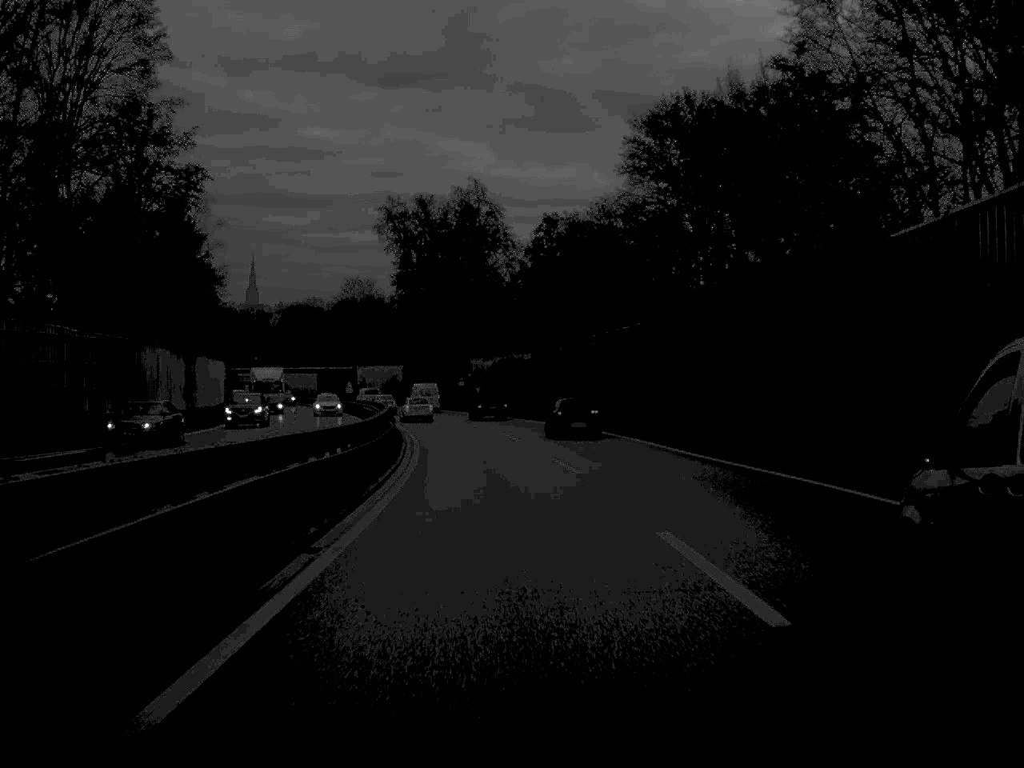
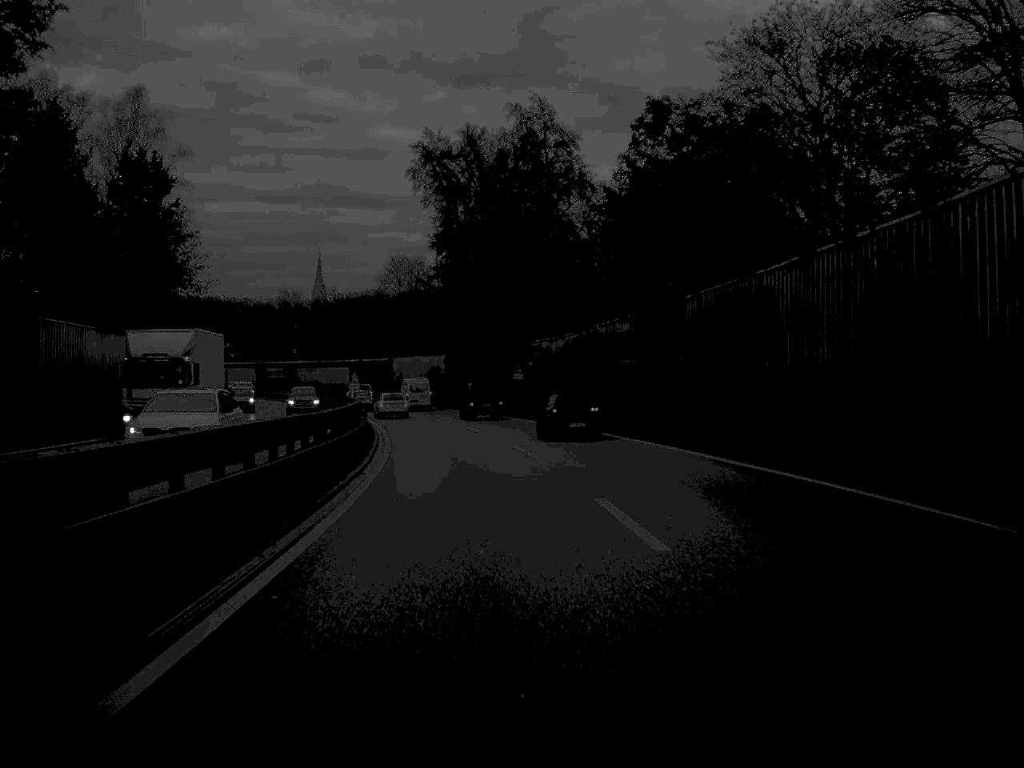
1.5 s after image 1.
(-0.8, +31.9) m; -3°
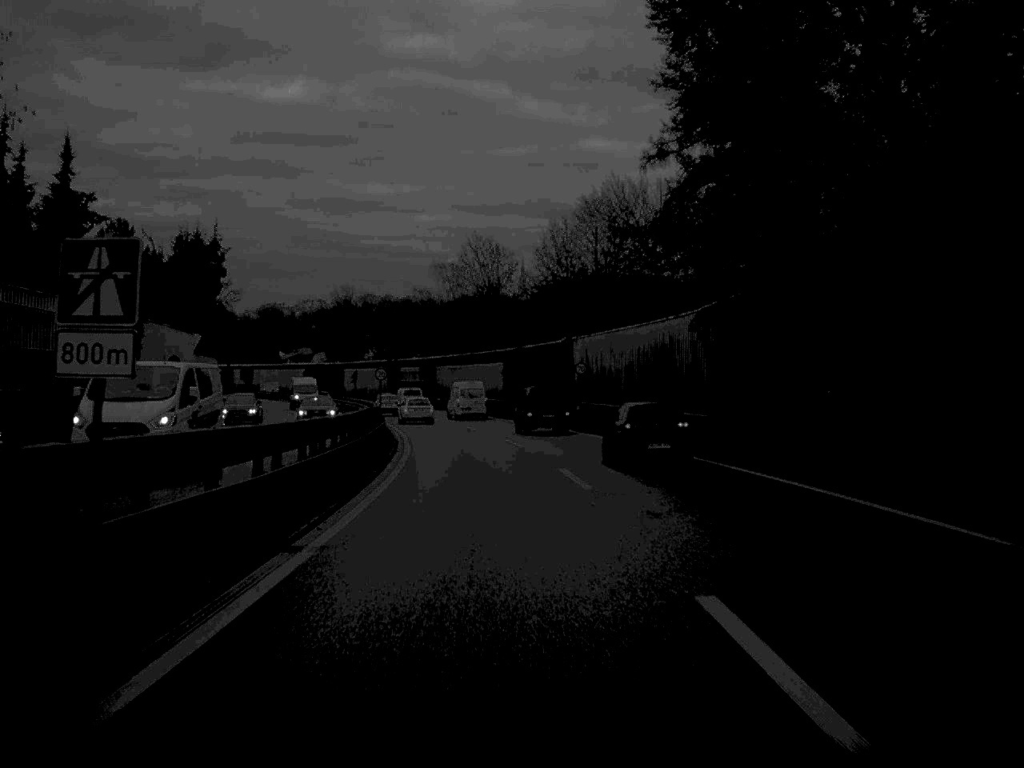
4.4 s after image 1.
(-5.0, +61.9) m; -9°
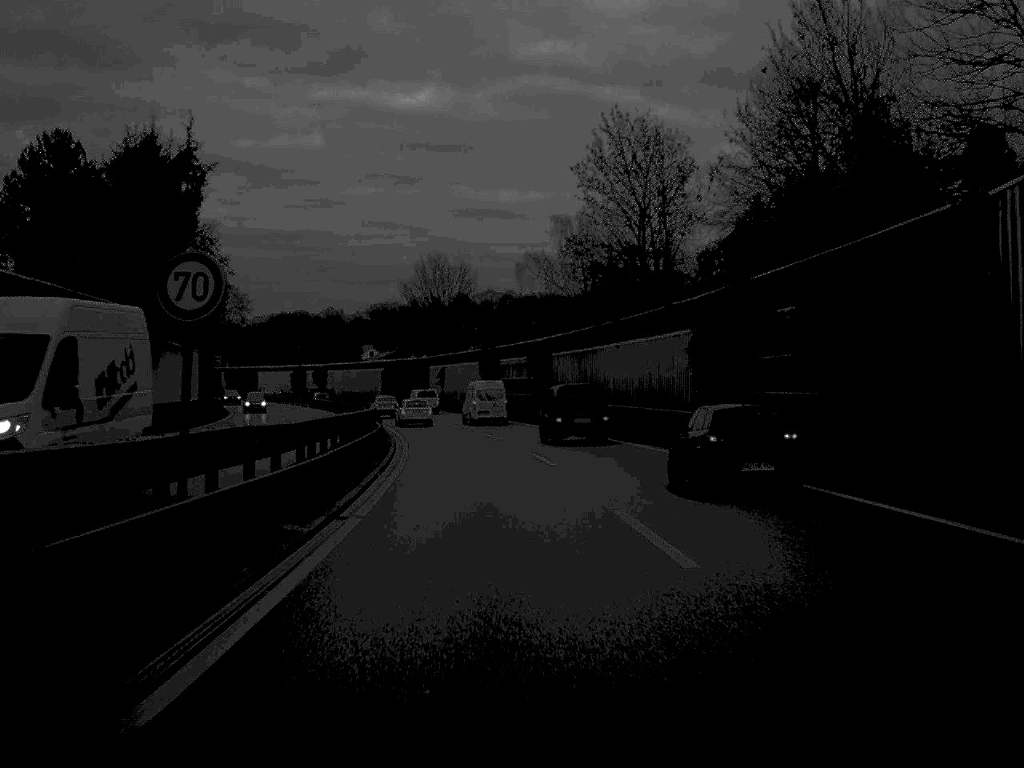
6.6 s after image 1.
(-2.3, +45.3) m; -6°
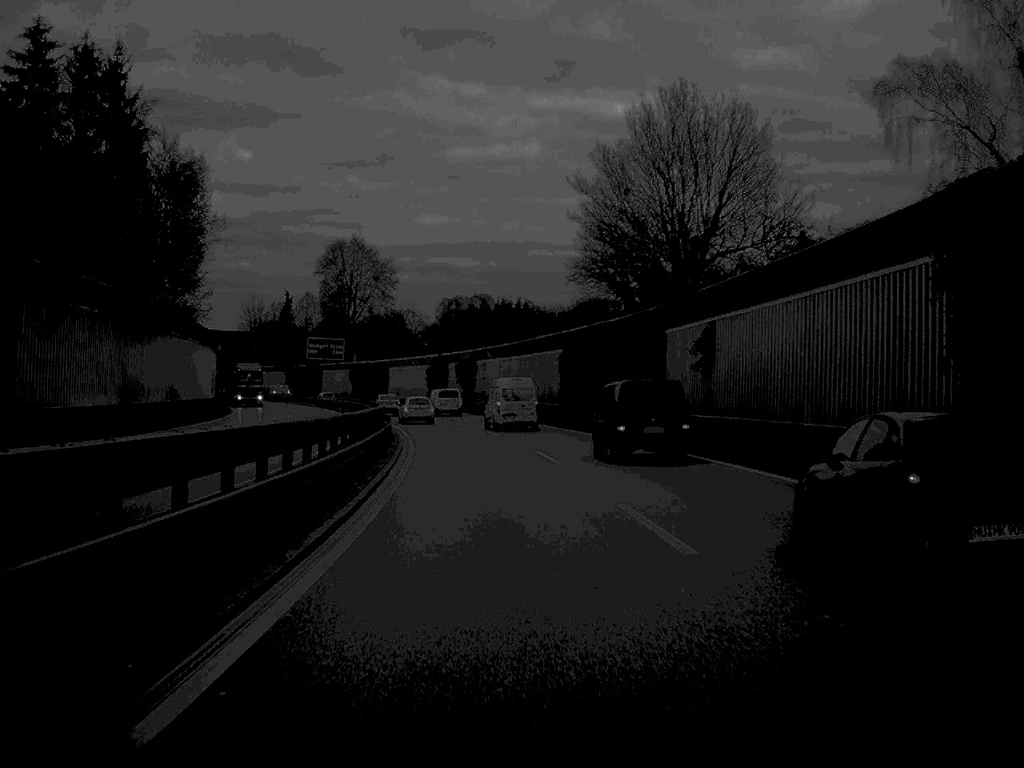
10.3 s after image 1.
(-5.9, +70.0) m; -9°
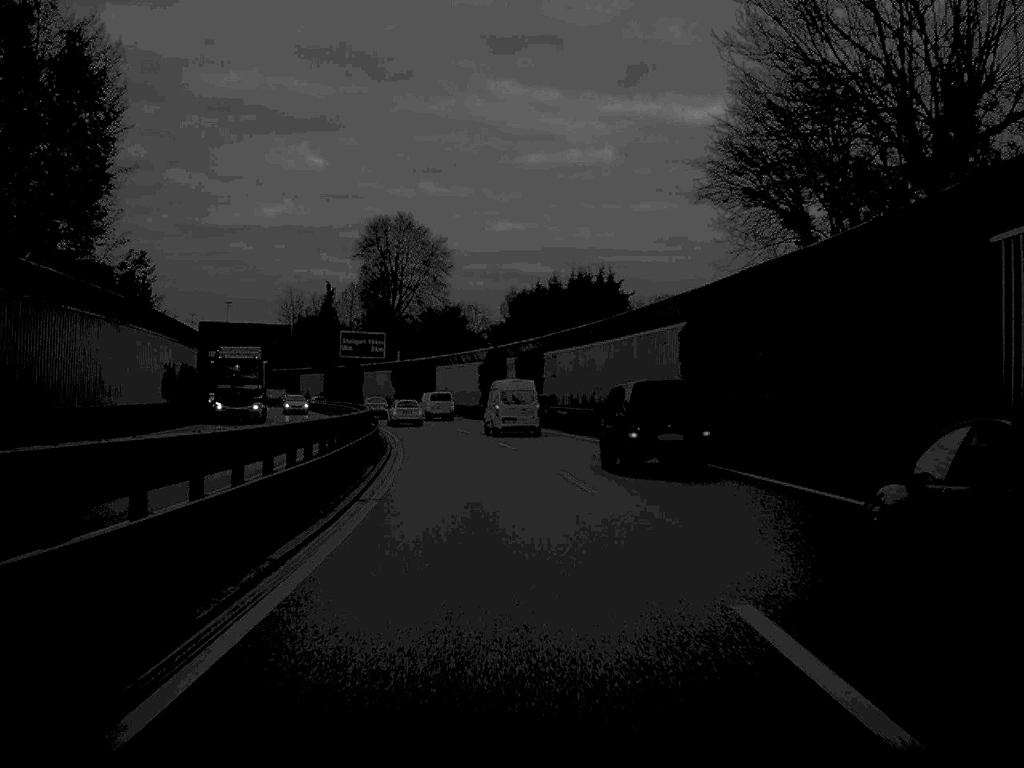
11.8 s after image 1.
(-0.7, +27.3) m; -3°
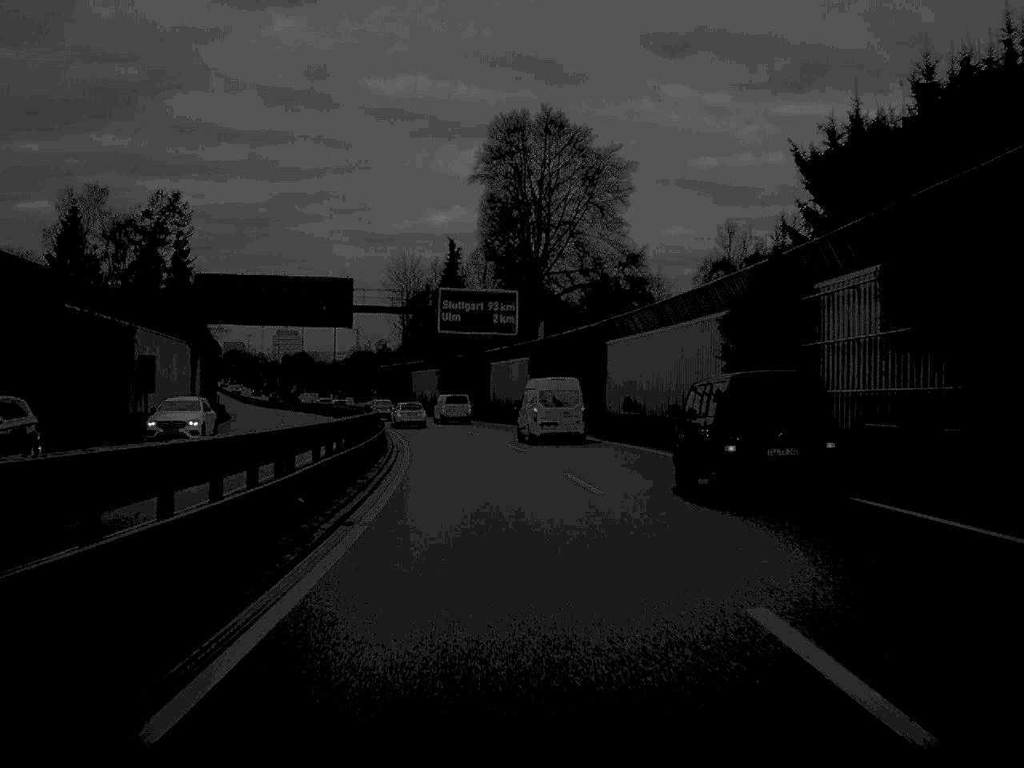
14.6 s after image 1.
(-3.6, +53.1) m; -8°
